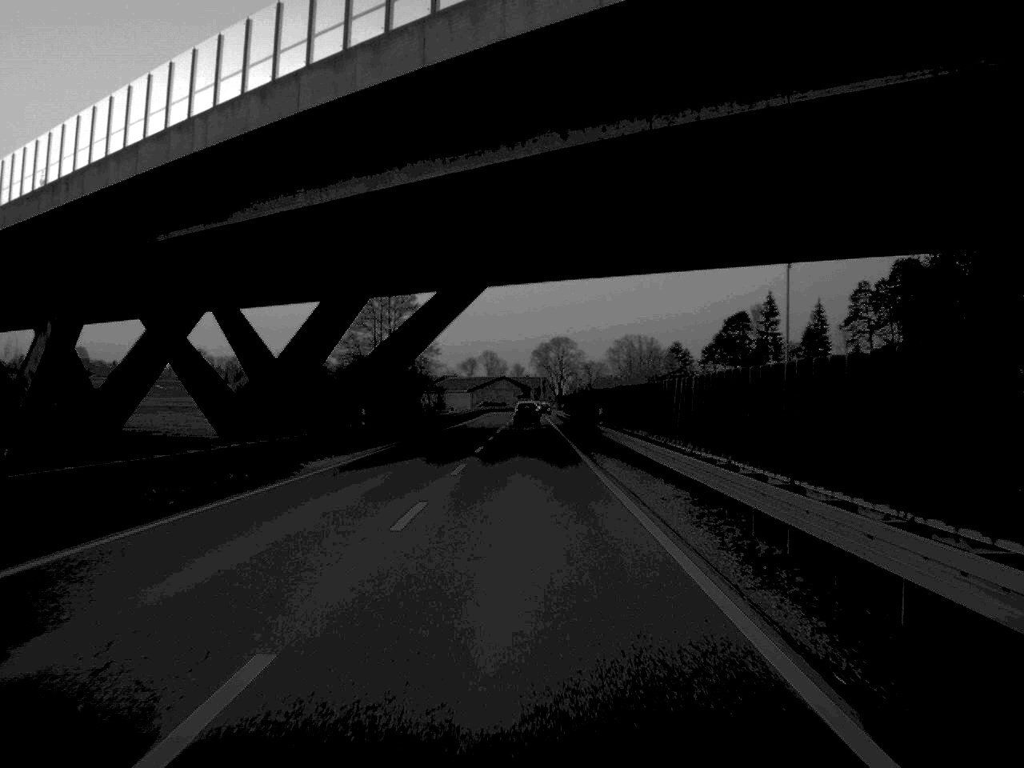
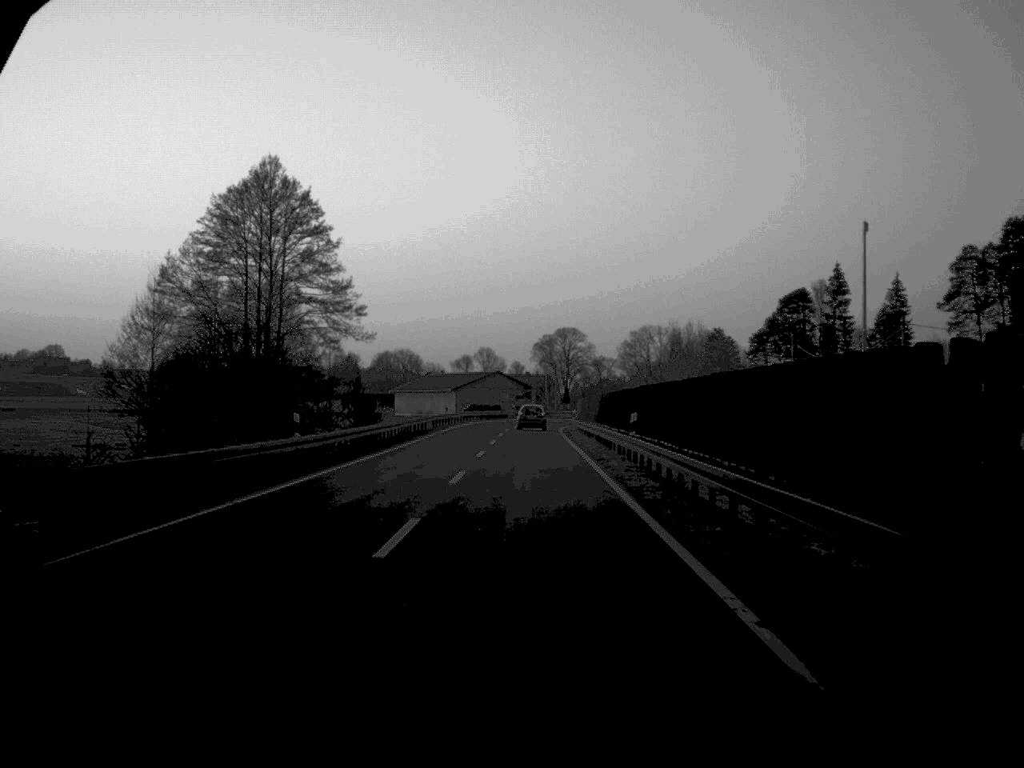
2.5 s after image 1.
(+0.2, +61.9) m; 0°
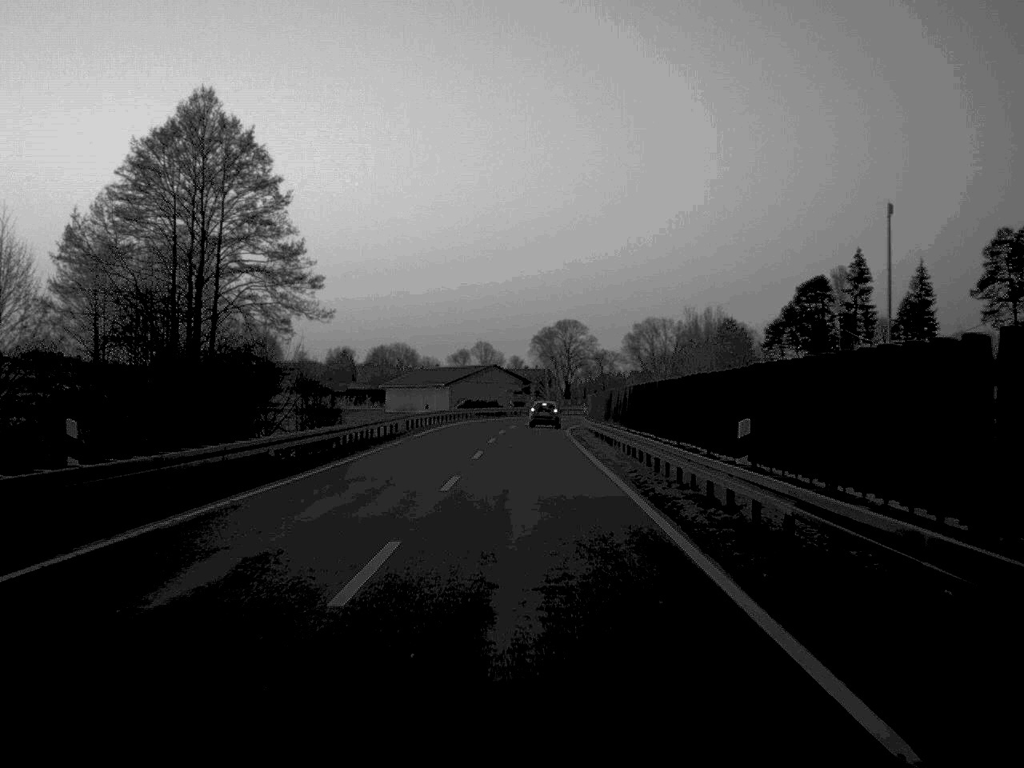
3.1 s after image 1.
(0.0, +15.2) m; 0°
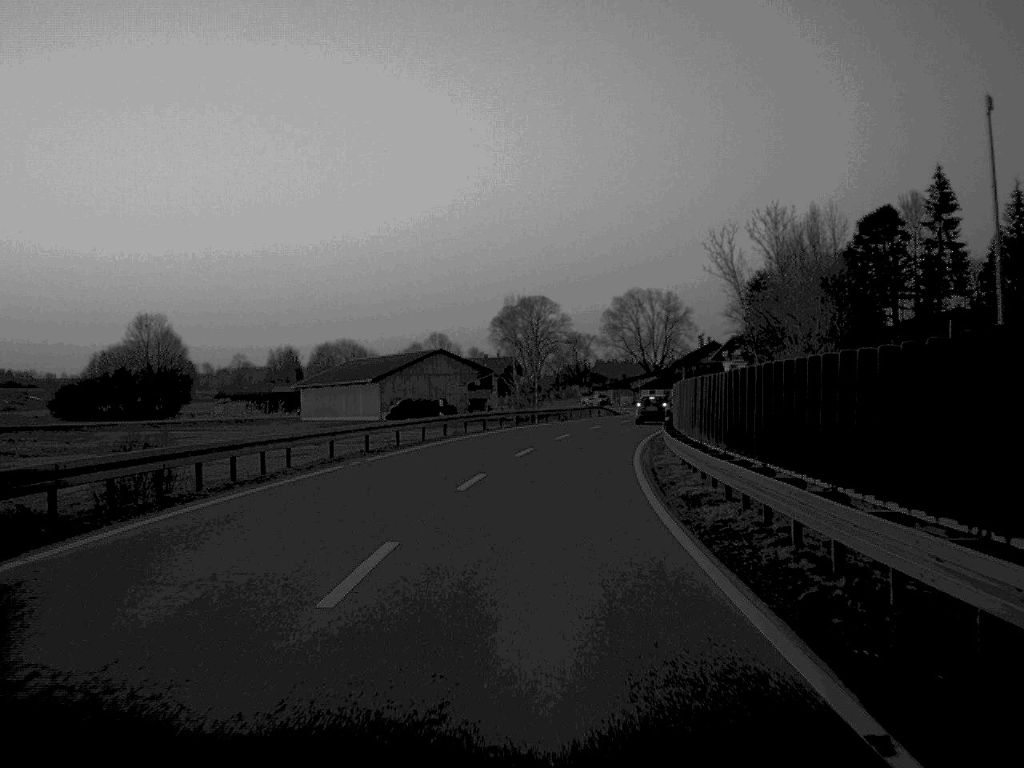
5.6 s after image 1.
(+0.5, +59.8) m; +2°
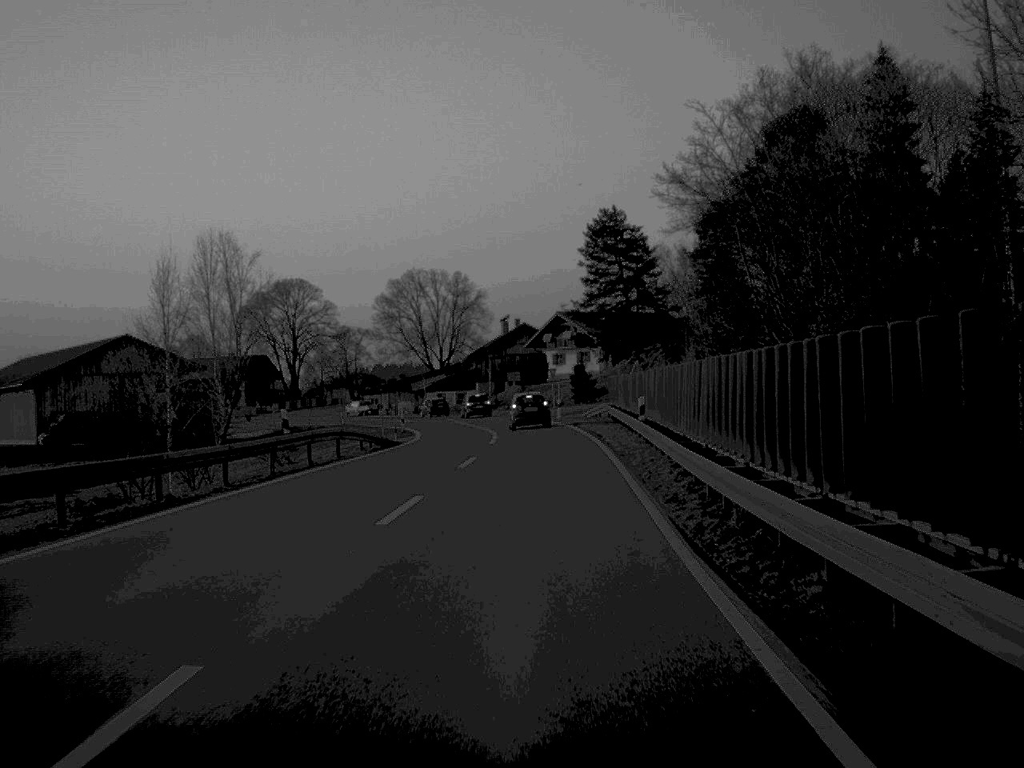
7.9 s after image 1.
(+4.2, +53.2) m; +10°
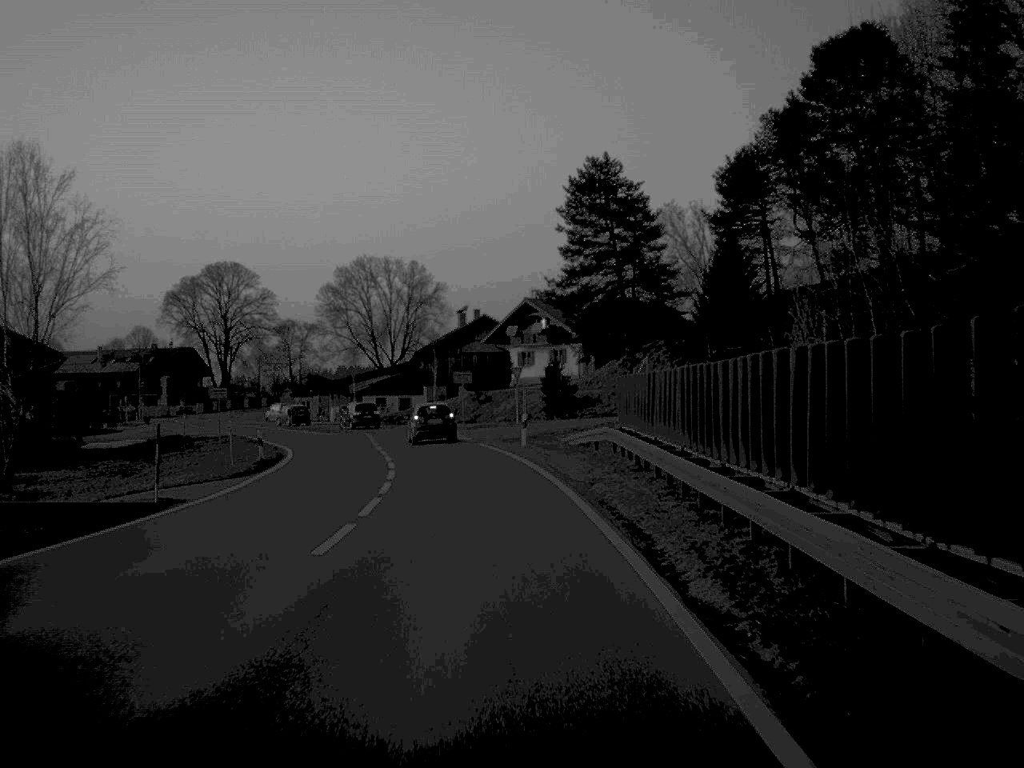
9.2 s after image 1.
(+0.6, +26.6) m; +1°
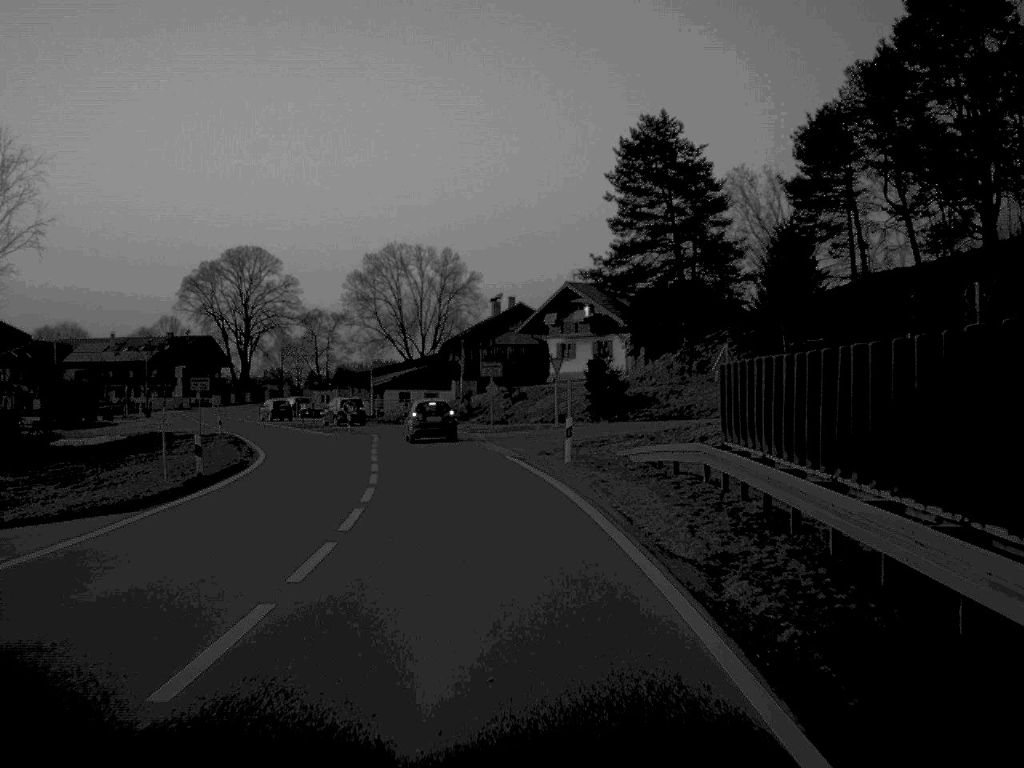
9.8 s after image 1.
(-0.2, +11.2) m; -2°
